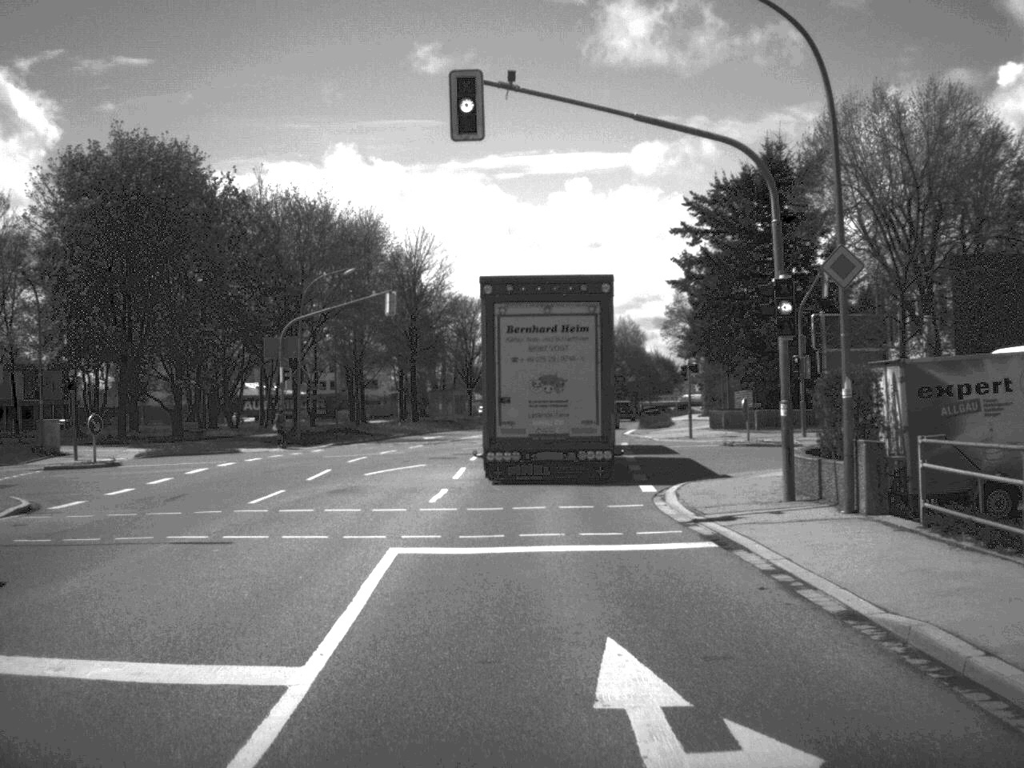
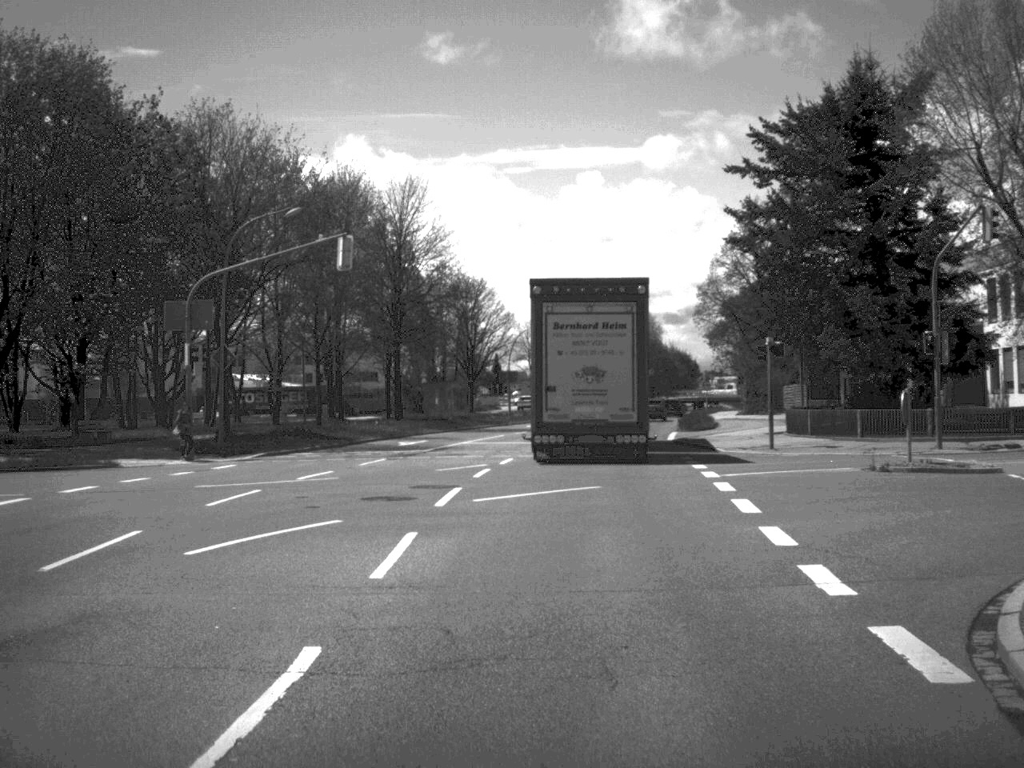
(-0.1, +15.4) m; 0°
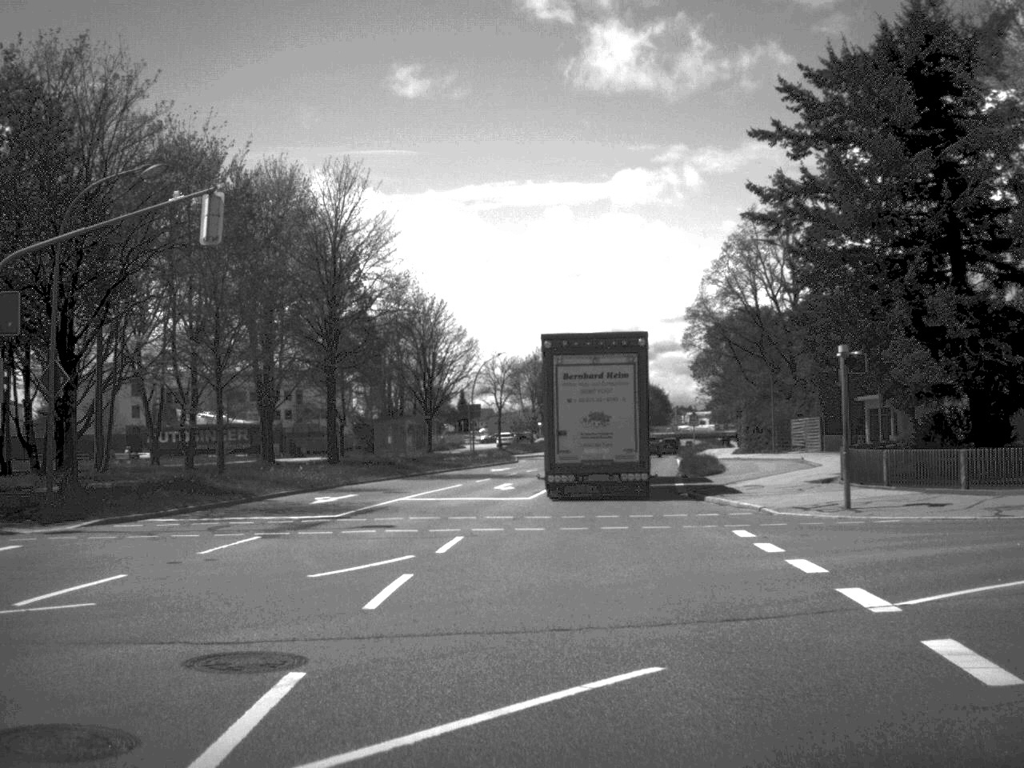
(+0.1, +12.0) m; +1°
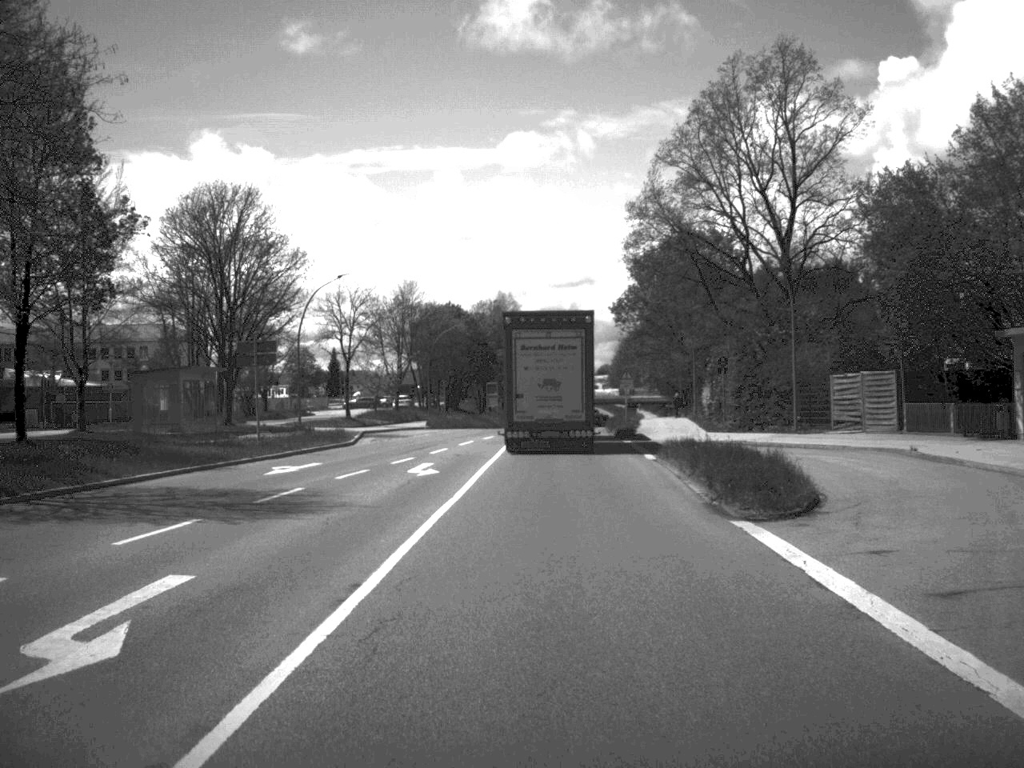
(+1.2, +31.0) m; +5°
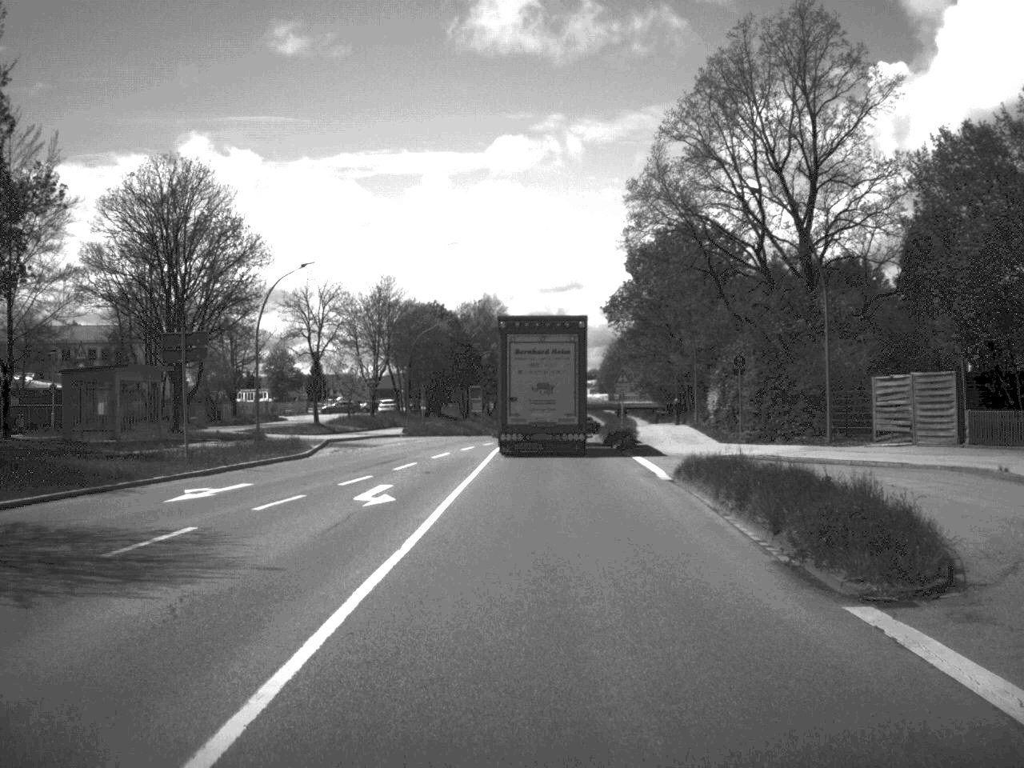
(0.0, +6.6) m; +1°
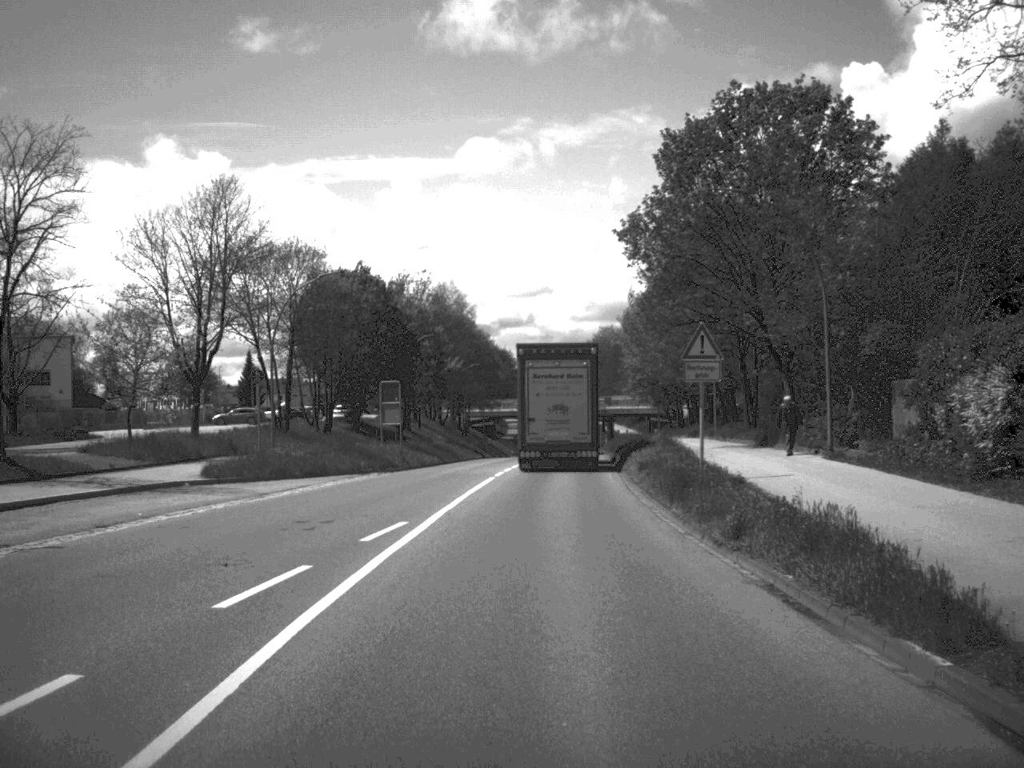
(+0.5, +37.7) m; +1°
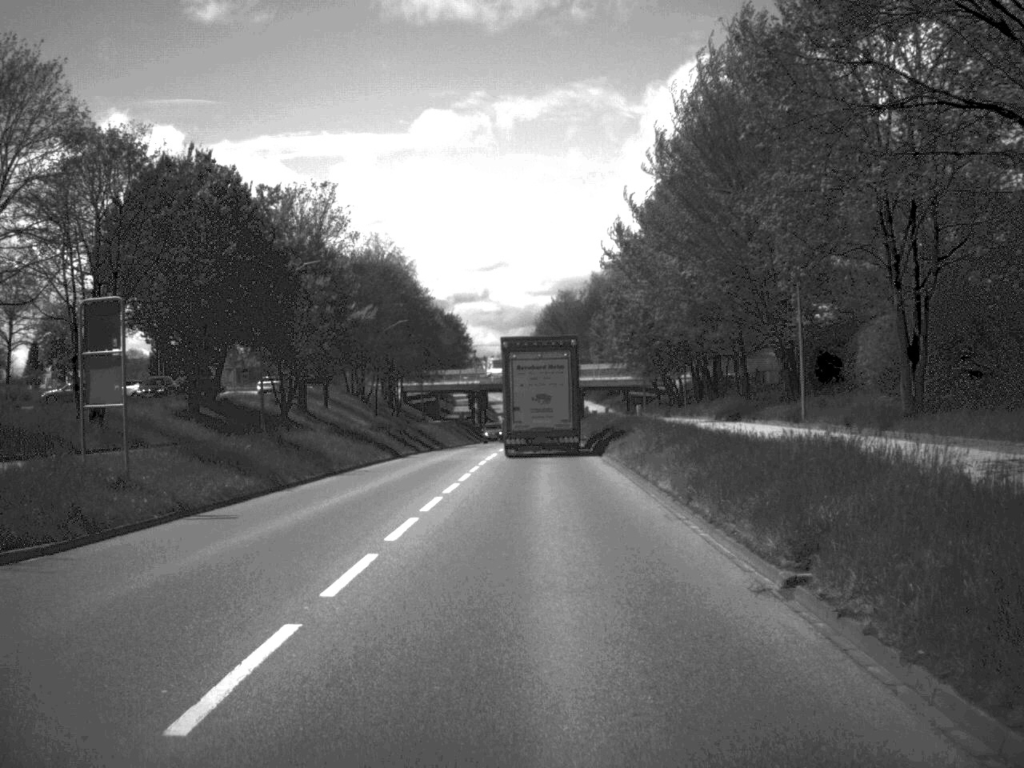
(+0.5, +31.0) m; +2°
